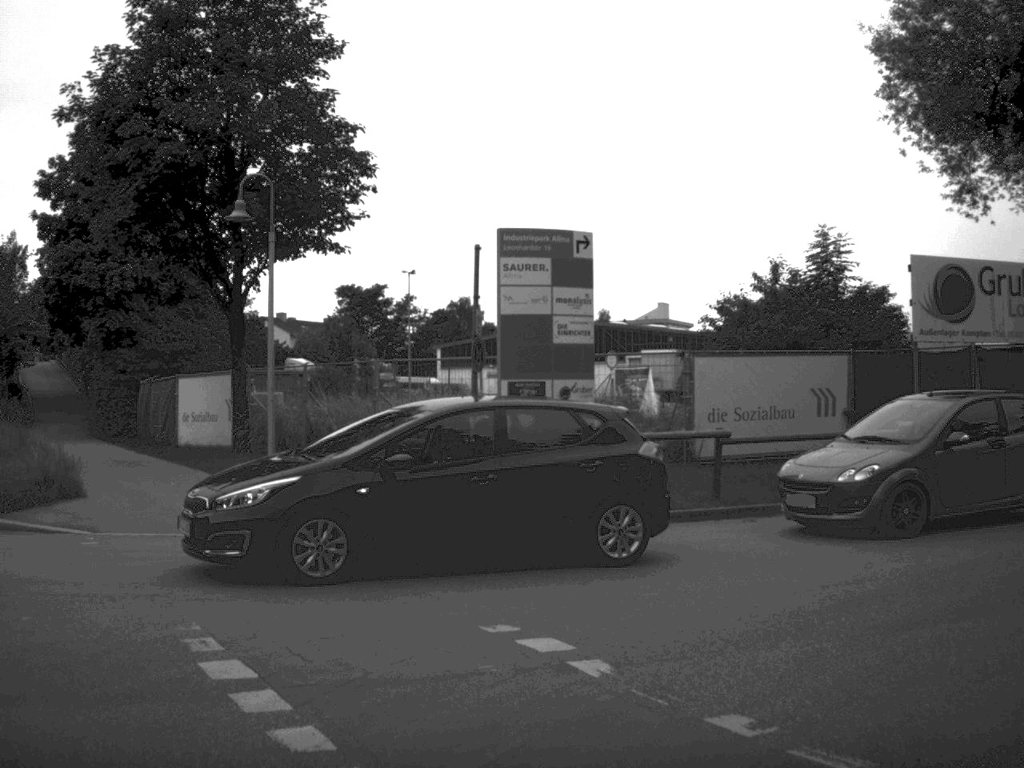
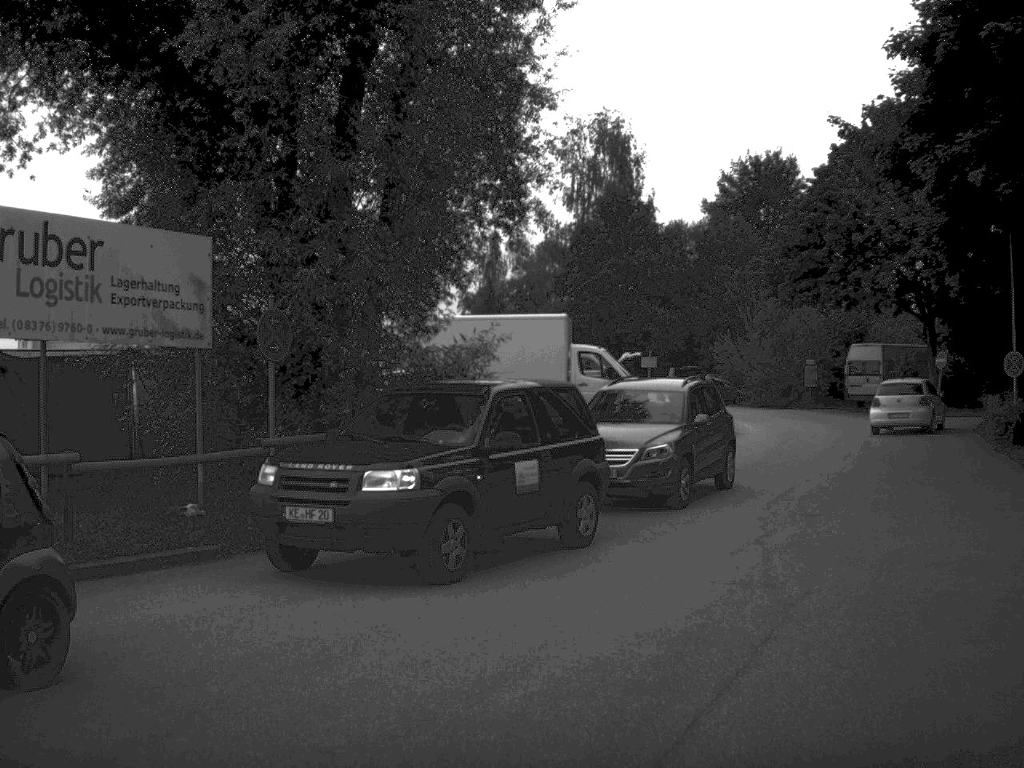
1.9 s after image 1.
(+2.5, +7.1) m; +40°
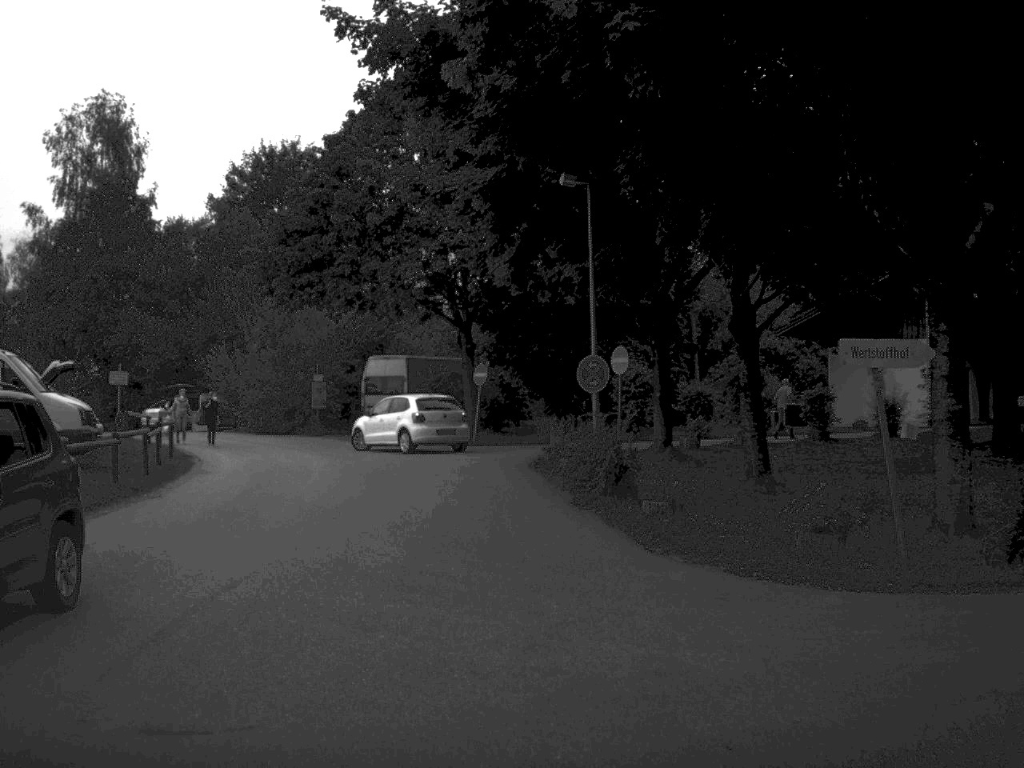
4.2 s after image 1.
(+2.3, +9.3) m; +20°
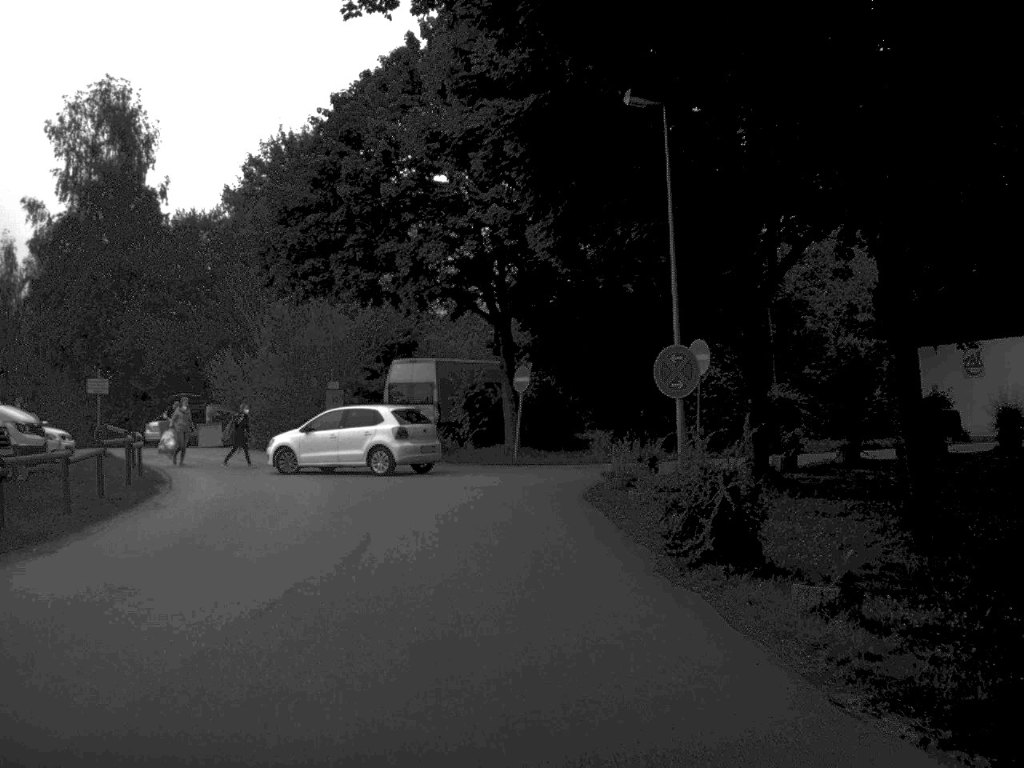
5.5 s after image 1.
(-0.1, +6.1) m; -2°
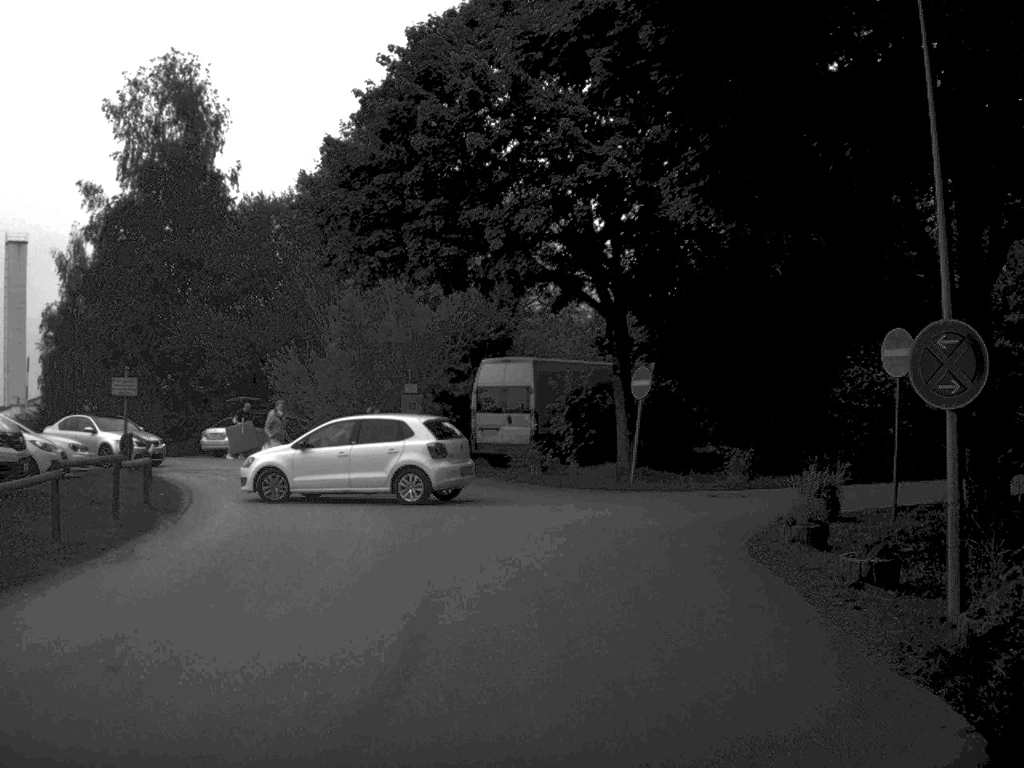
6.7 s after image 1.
(-0.3, +6.1) m; -4°
